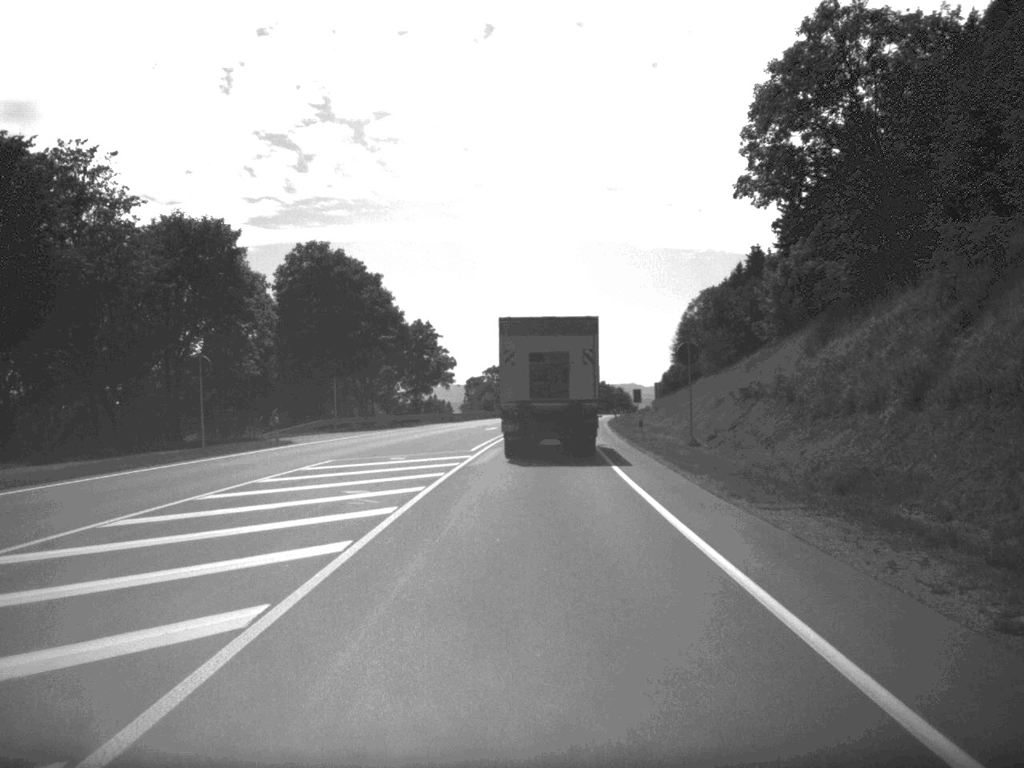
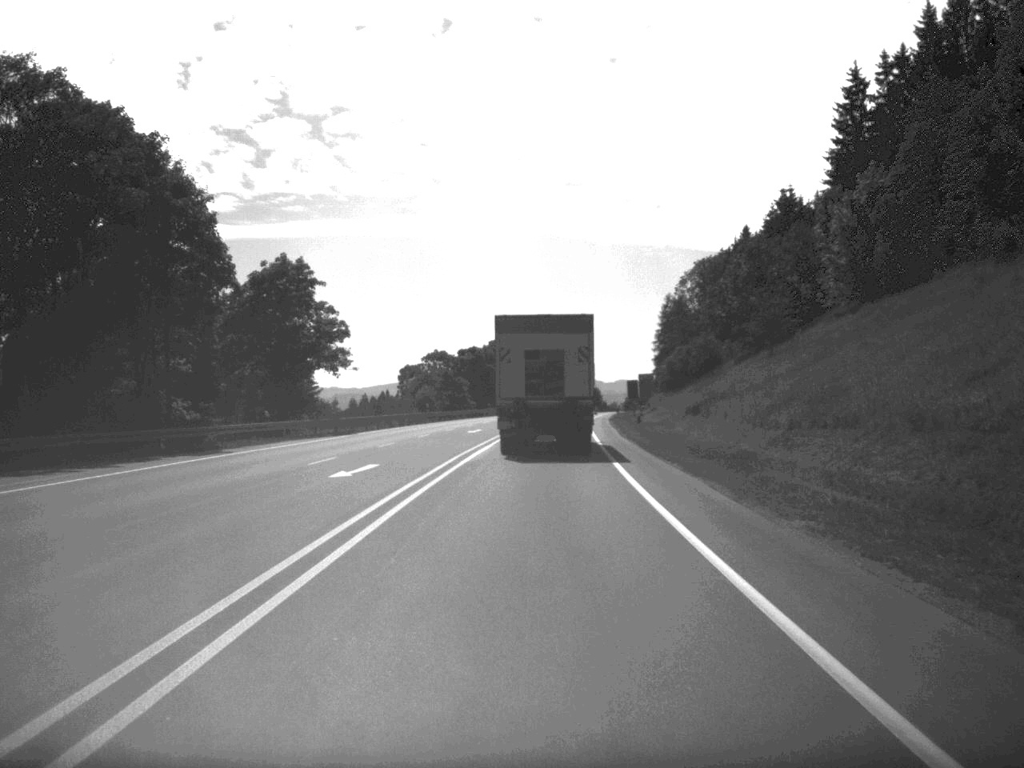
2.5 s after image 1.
(+0.7, +47.7) m; +2°
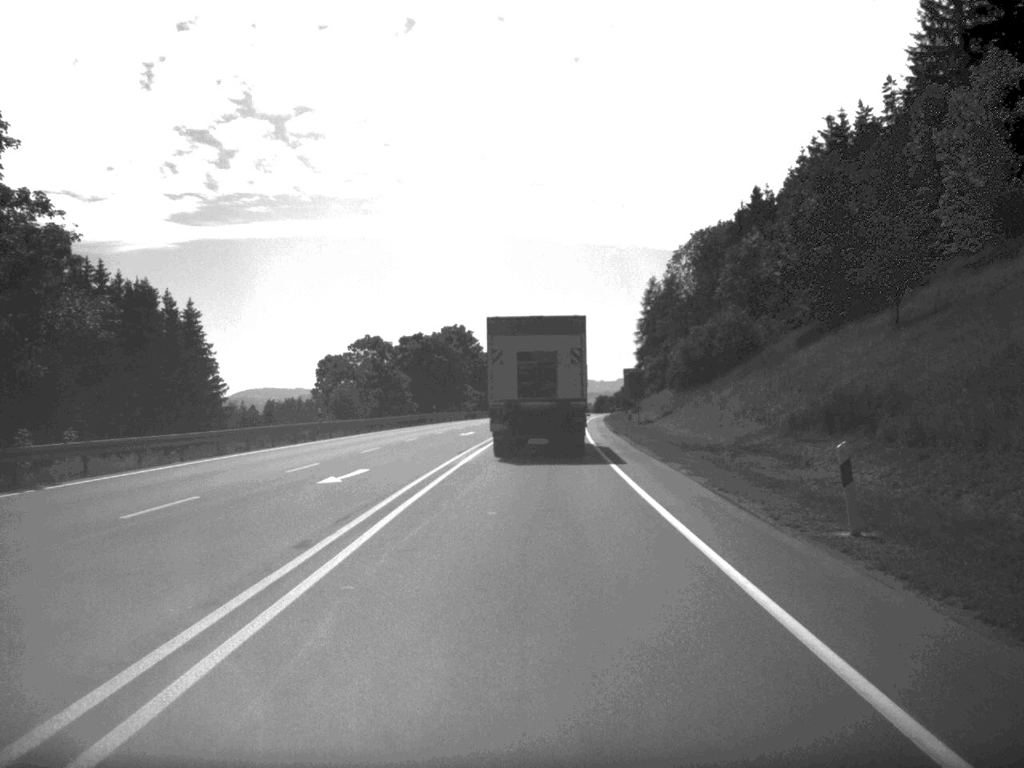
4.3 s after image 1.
(+0.4, +36.3) m; +1°
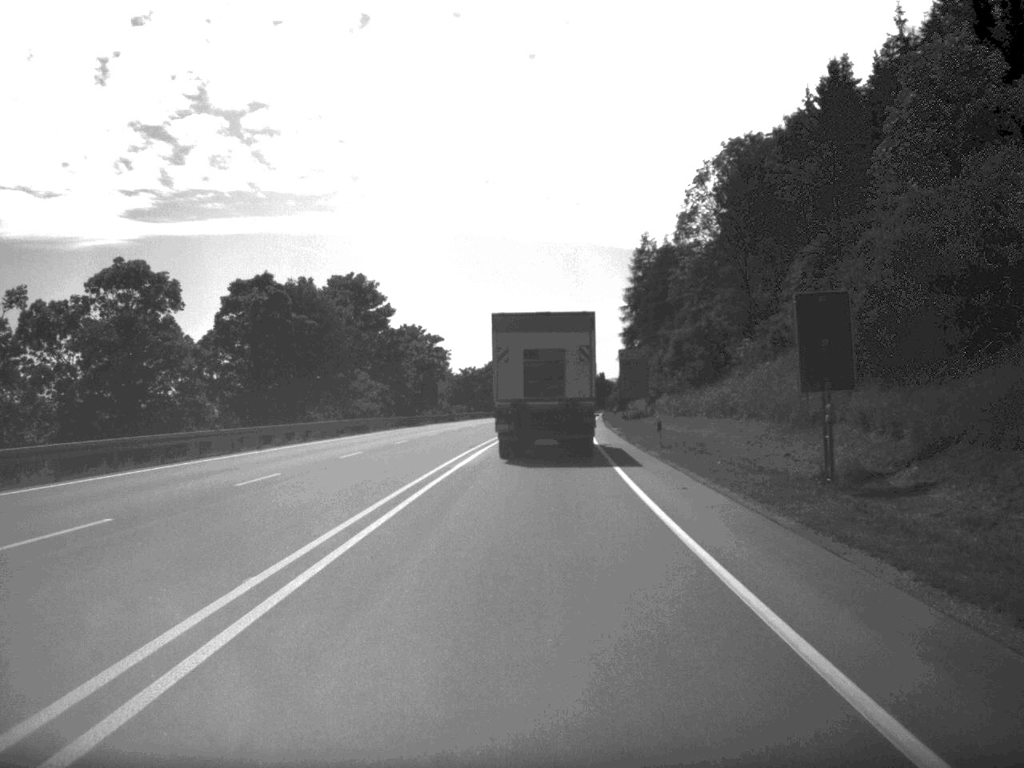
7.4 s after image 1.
(+1.0, +60.8) m; +2°
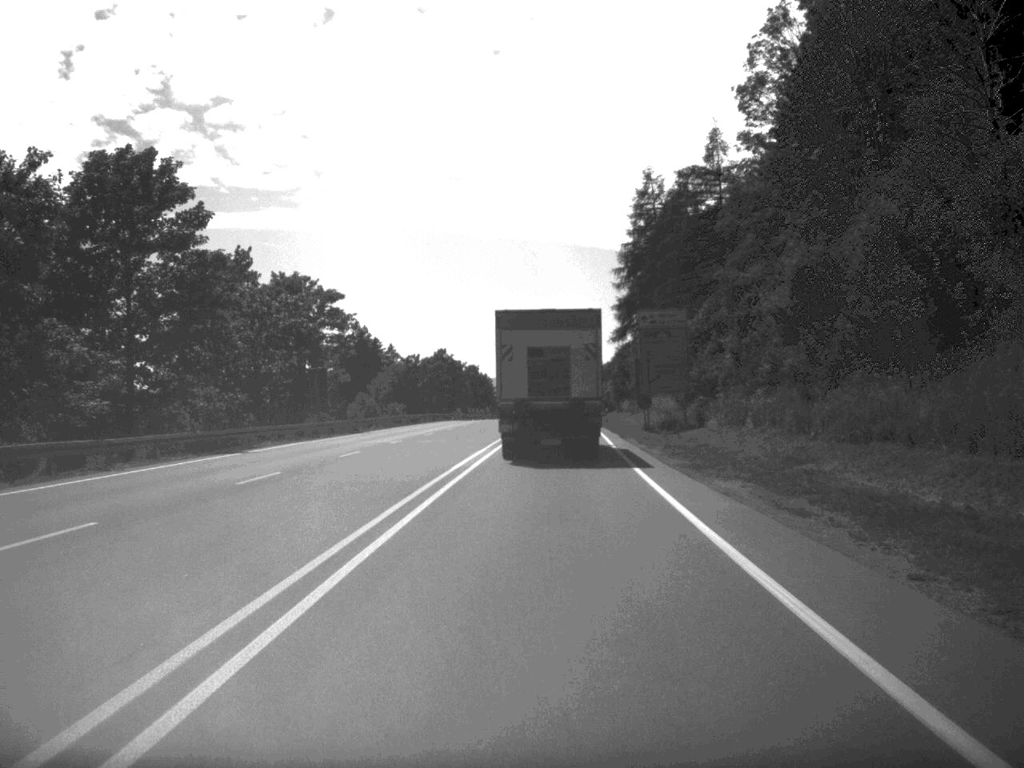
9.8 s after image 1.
(+0.5, +47.3) m; +1°
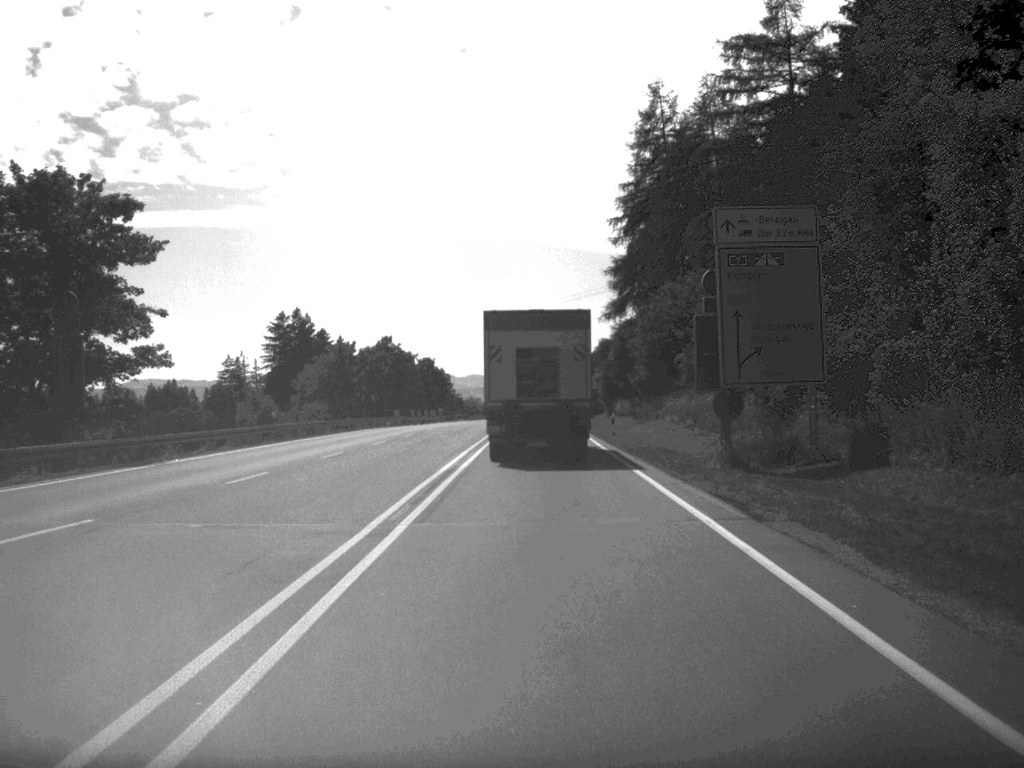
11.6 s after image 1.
(+0.4, +34.5) m; +1°
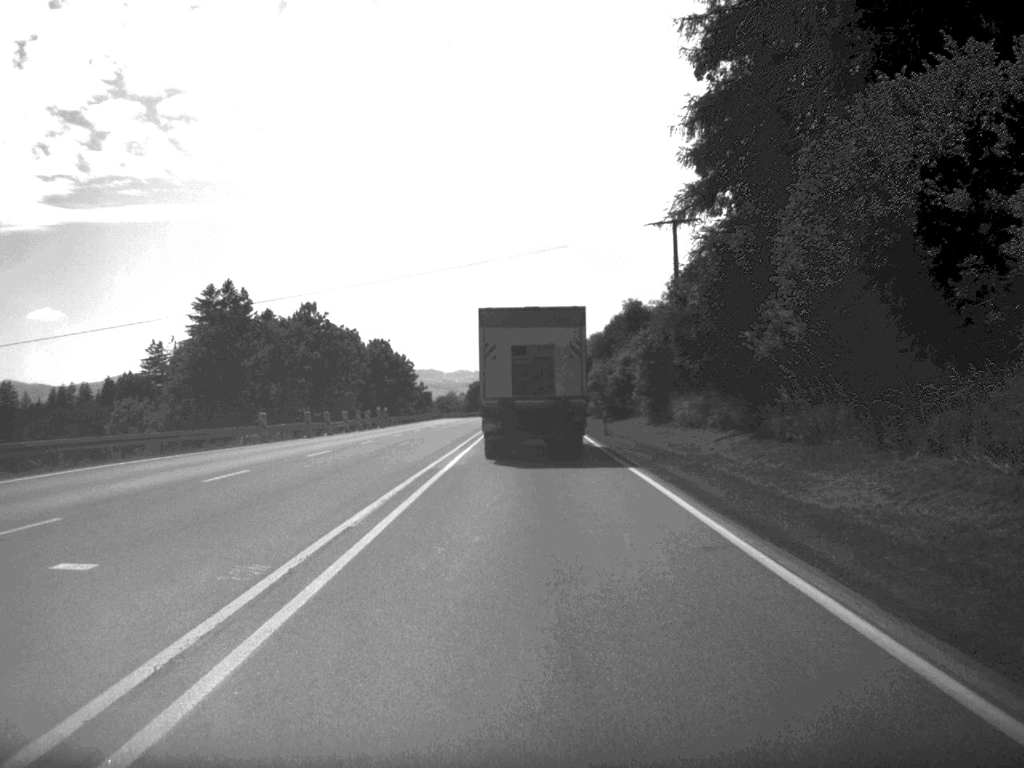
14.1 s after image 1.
(+0.2, +47.6) m; 0°
